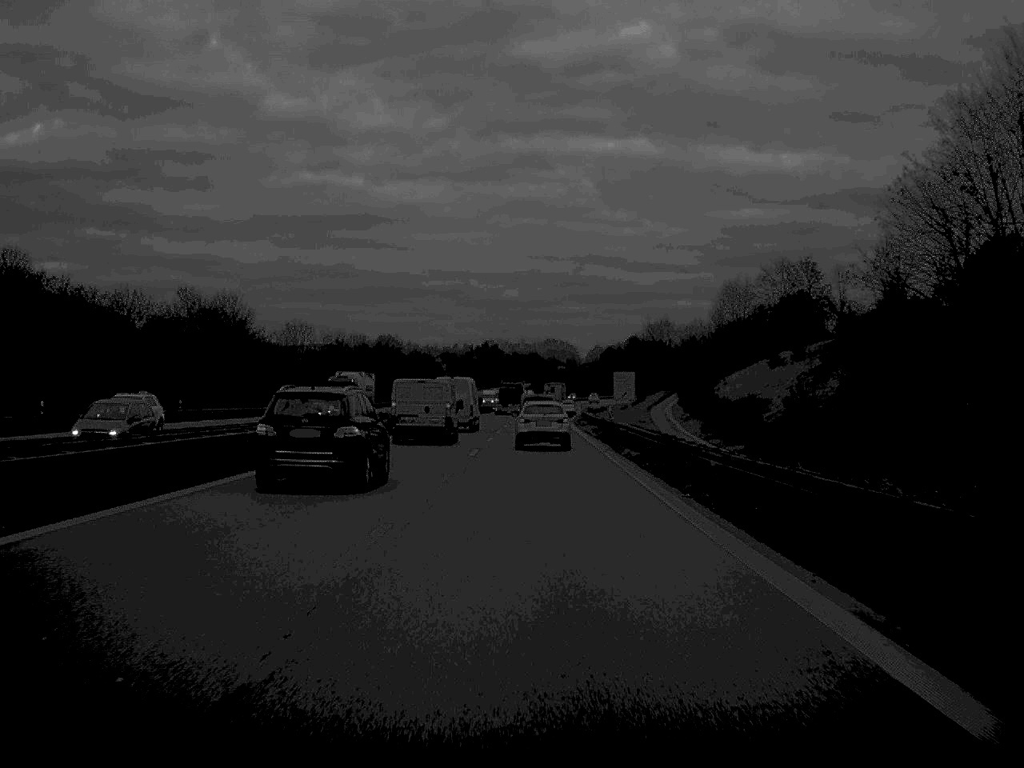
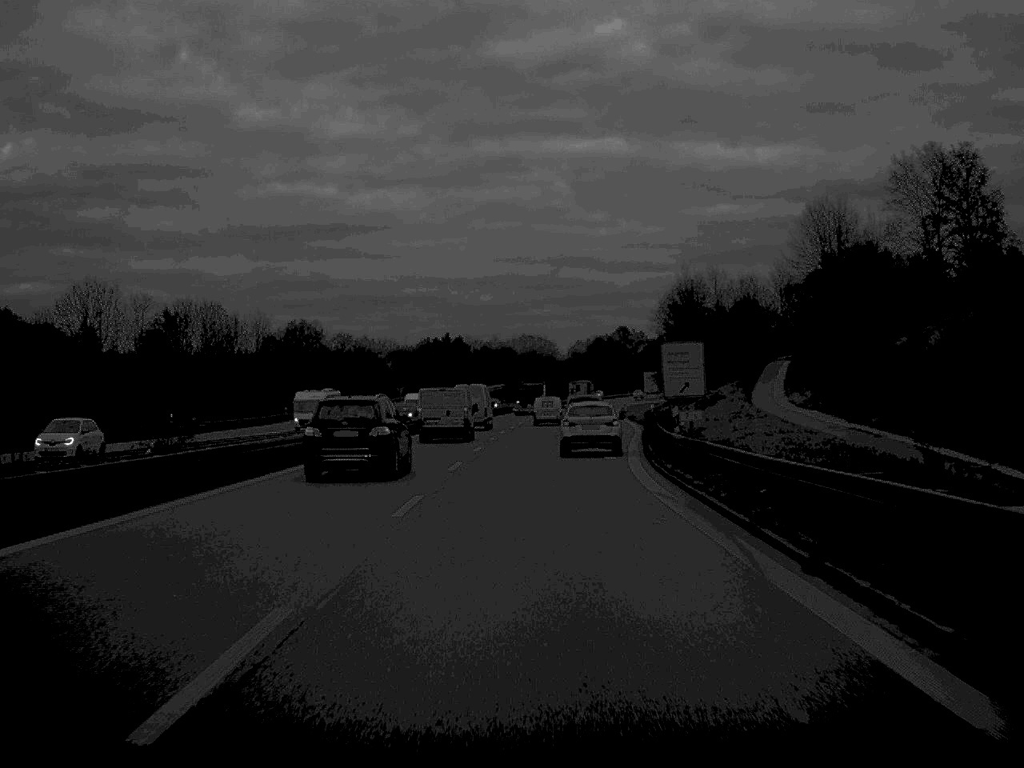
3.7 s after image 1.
(+0.6, +78.4) m; +1°
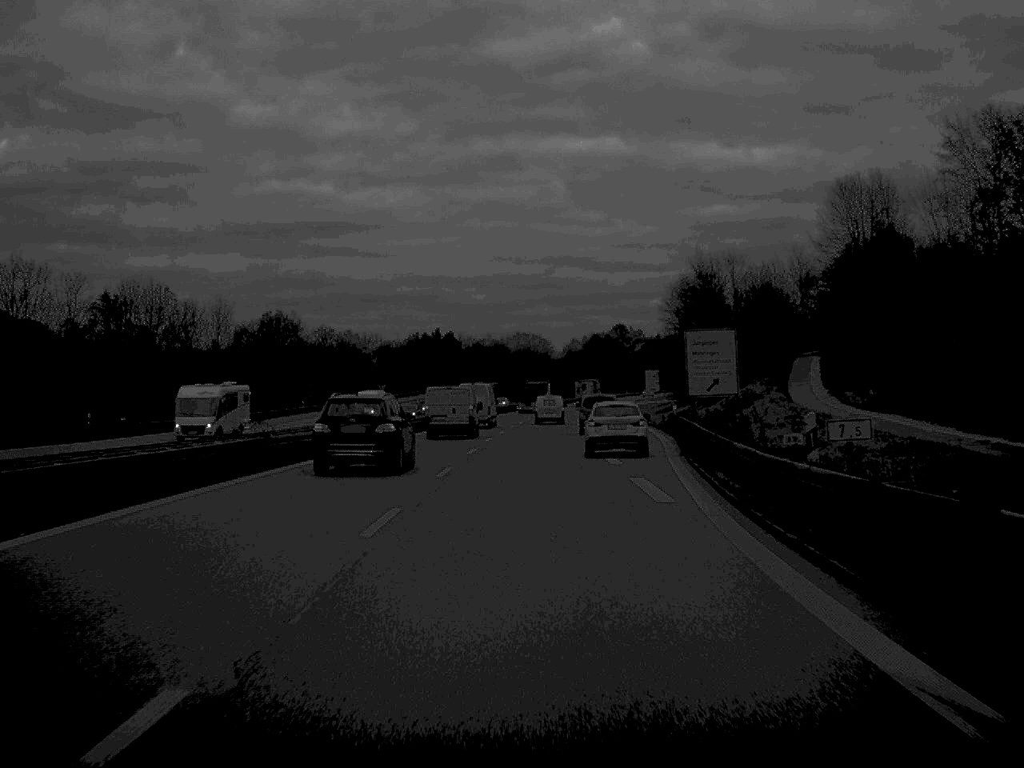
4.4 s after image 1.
(0.0, +15.0) m; 0°
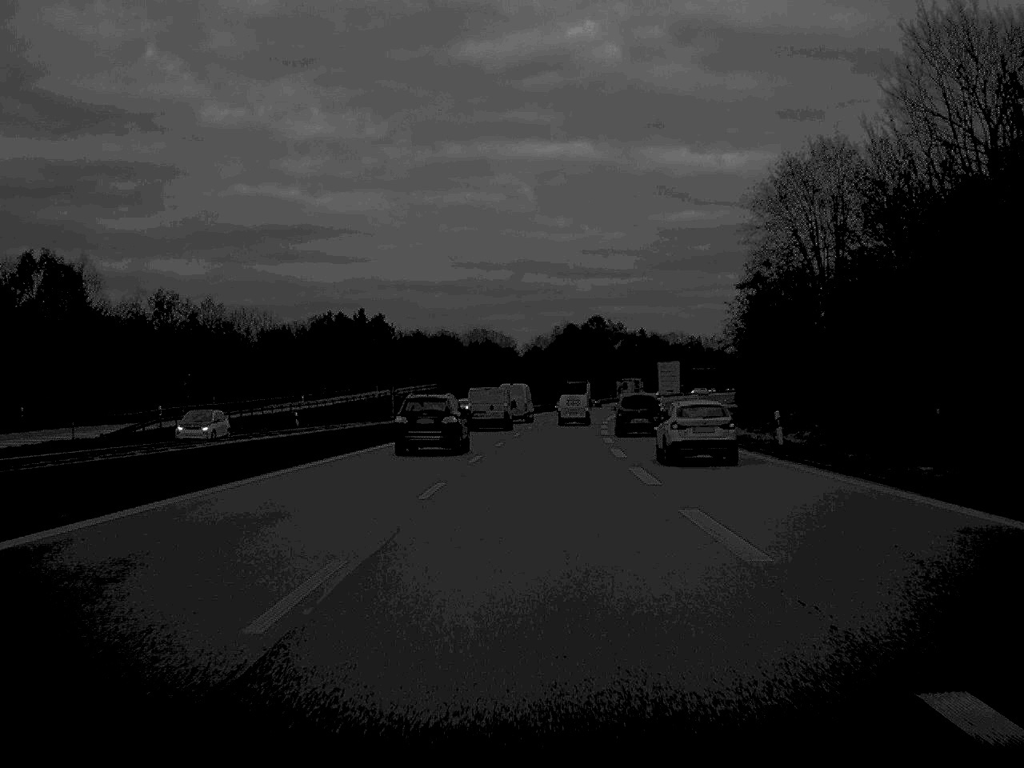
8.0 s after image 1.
(+1.1, +78.3) m; +2°
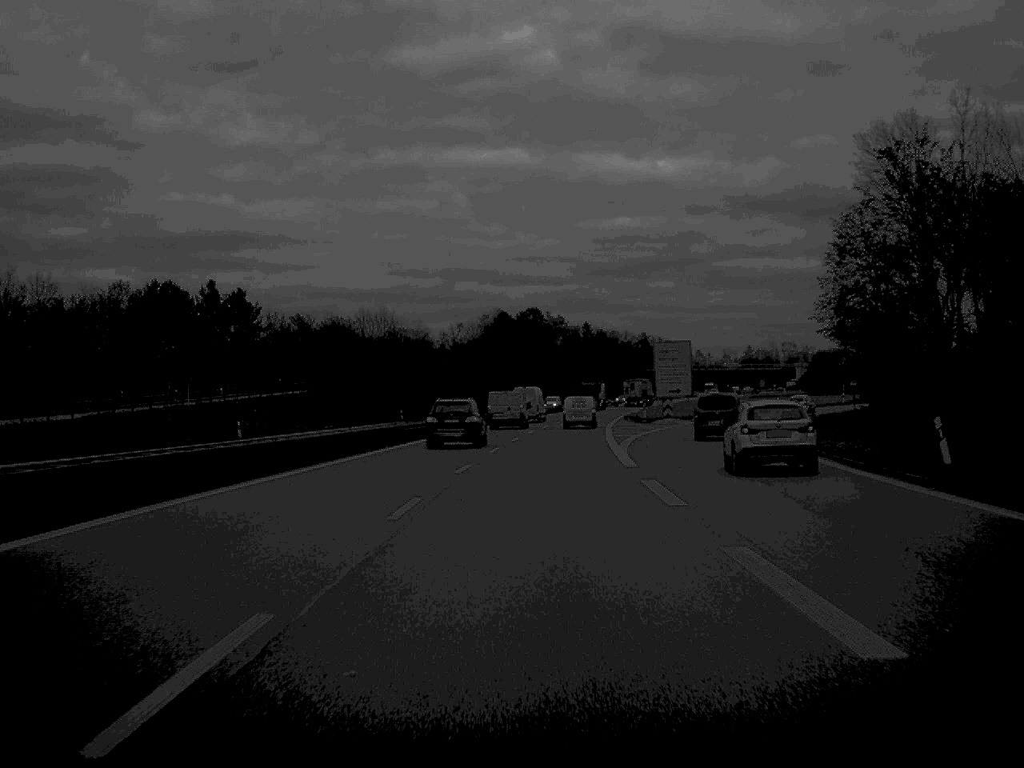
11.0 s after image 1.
(+1.7, +63.2) m; +3°
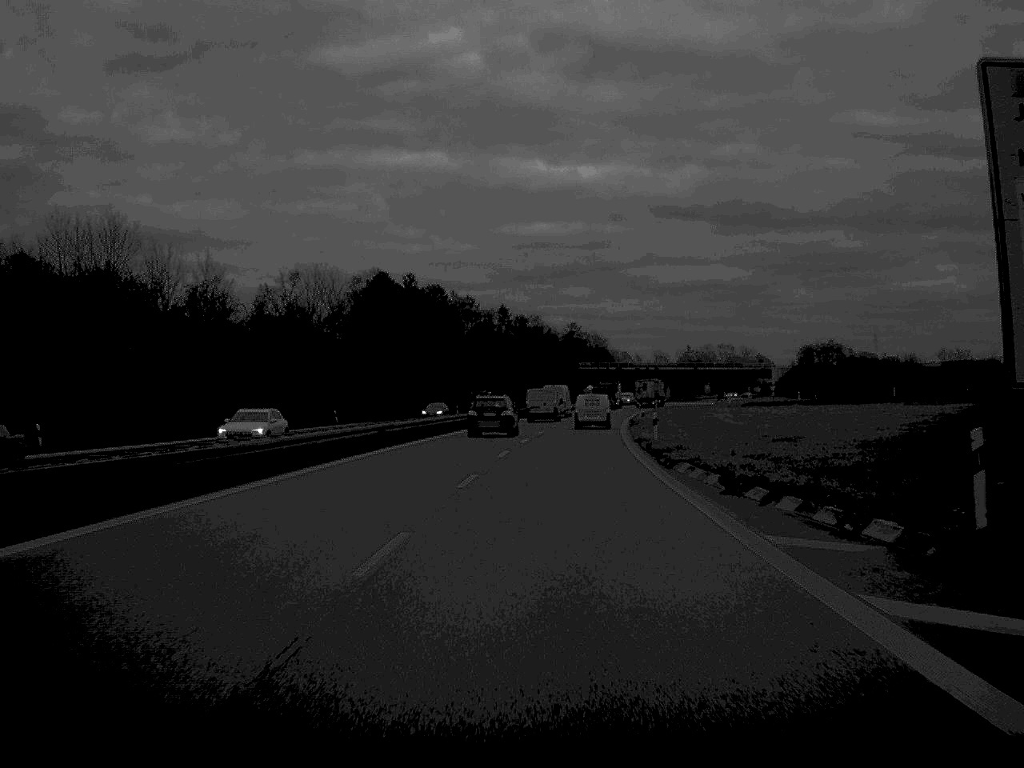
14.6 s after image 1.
(+2.6, +77.5) m; +4°
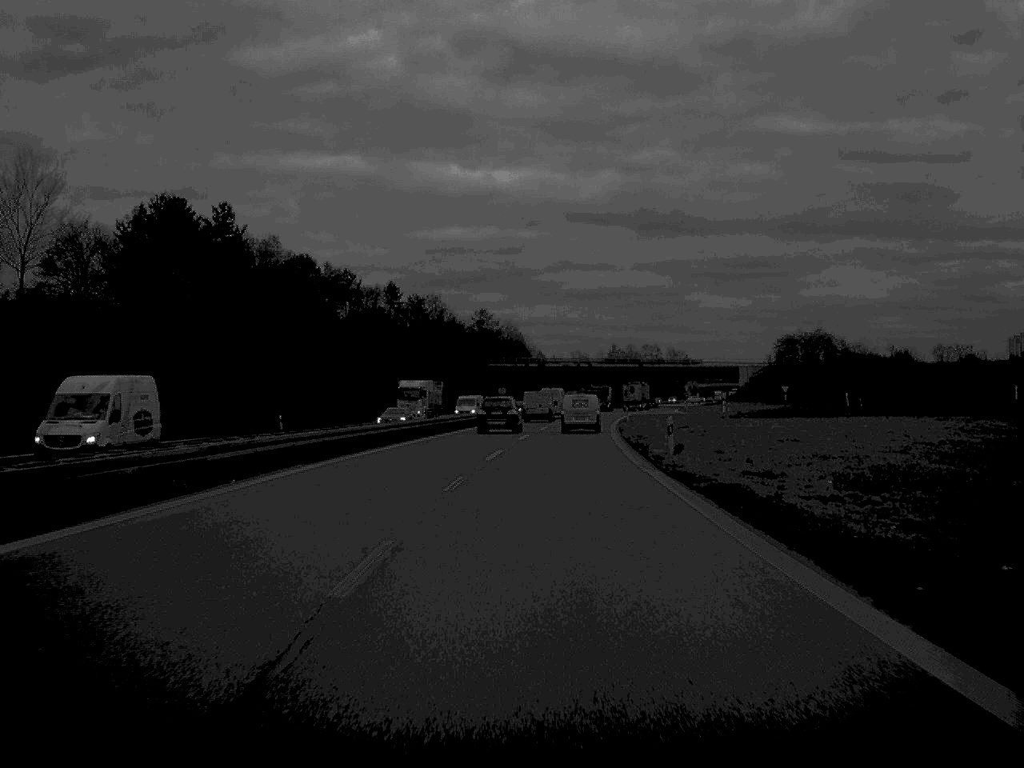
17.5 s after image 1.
(+2.2, +61.8) m; +4°
